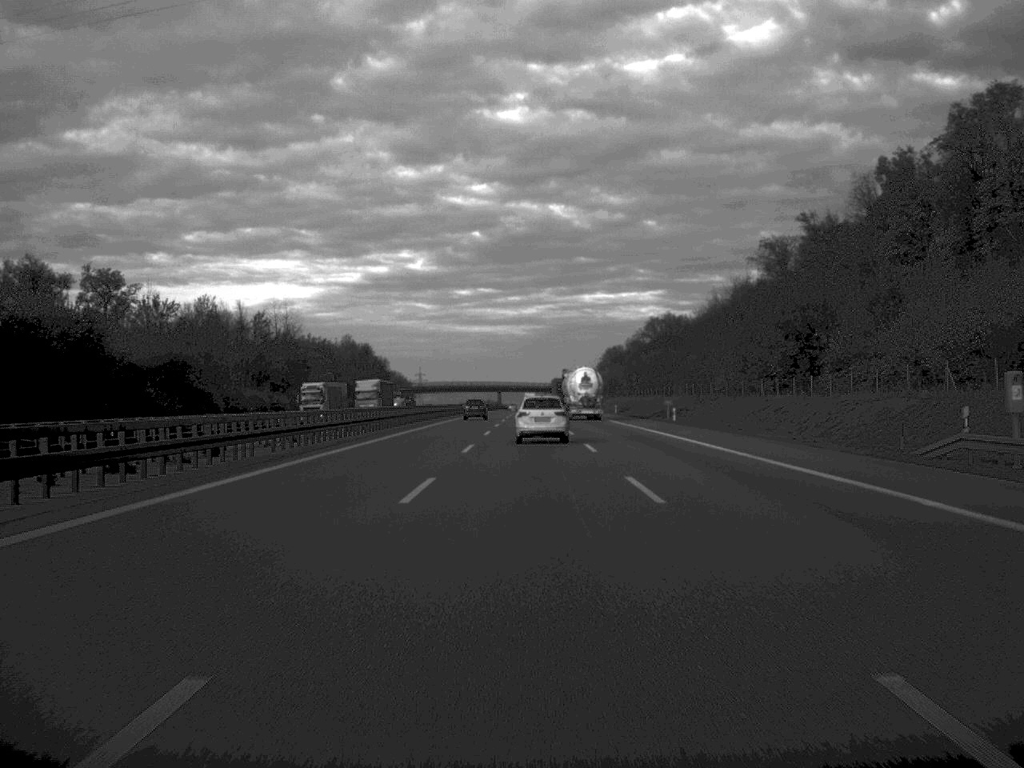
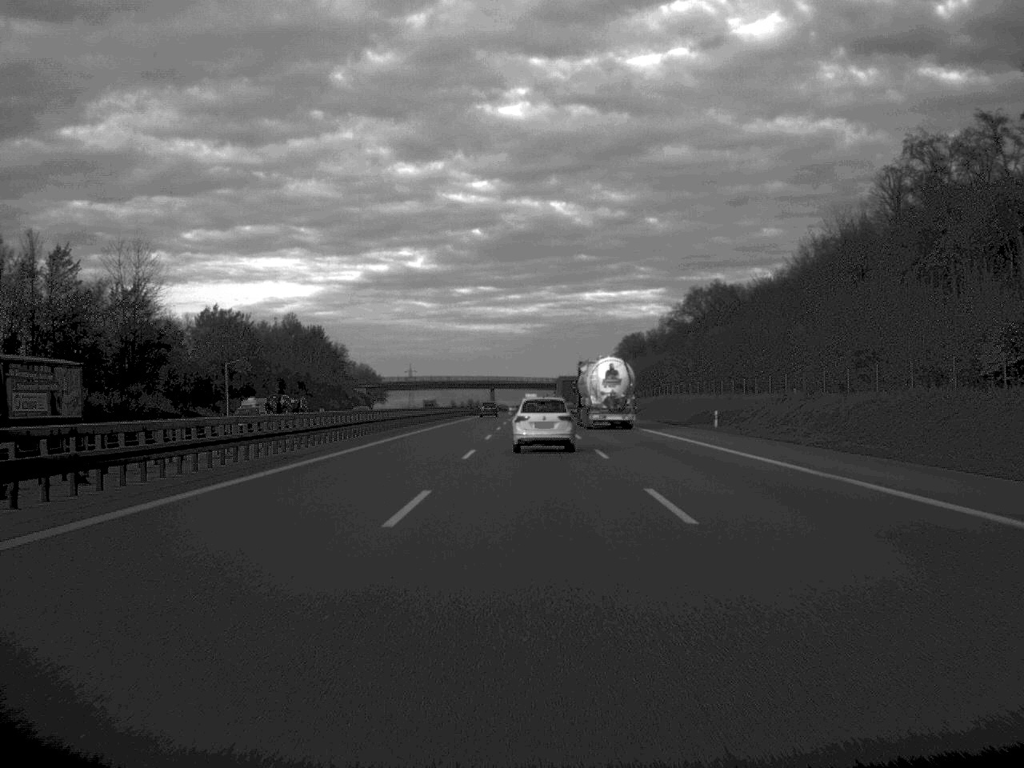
(0.0, +74.5) m; 0°
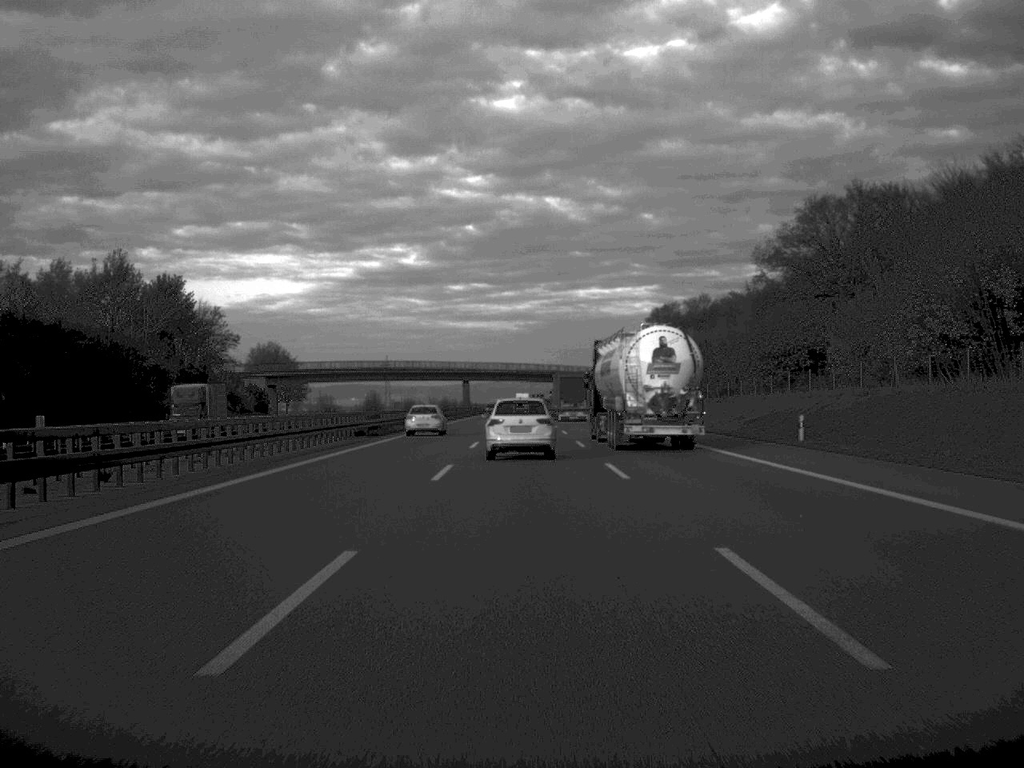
(+0.3, +97.4) m; 0°
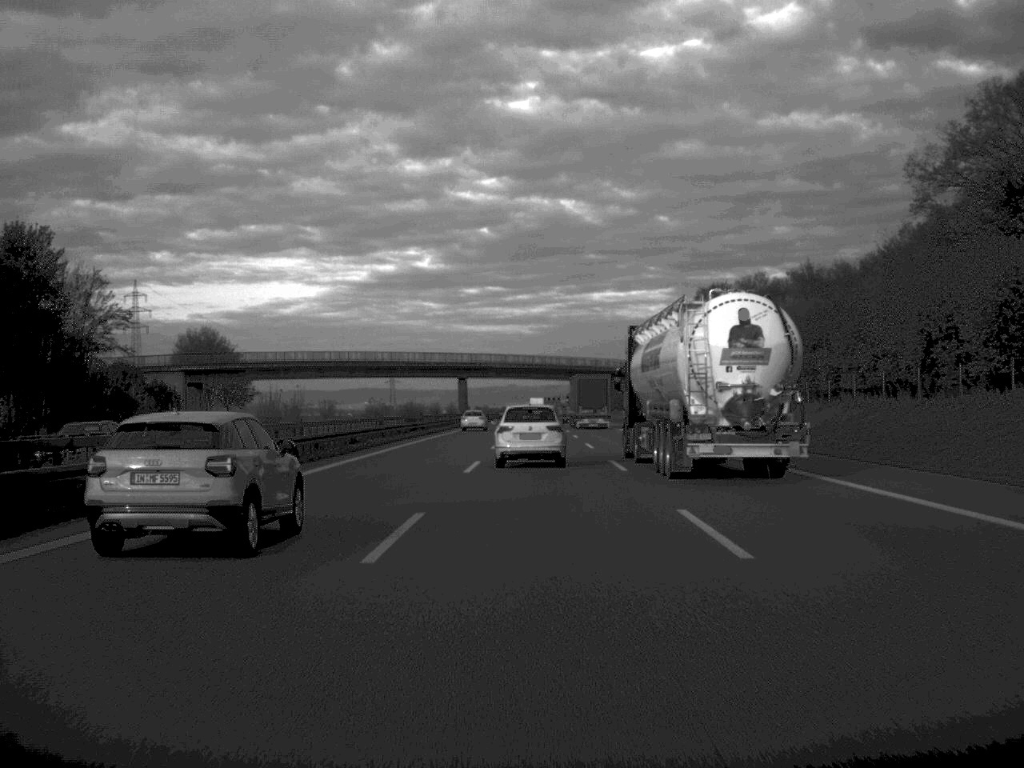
(-0.2, +48.0) m; -1°
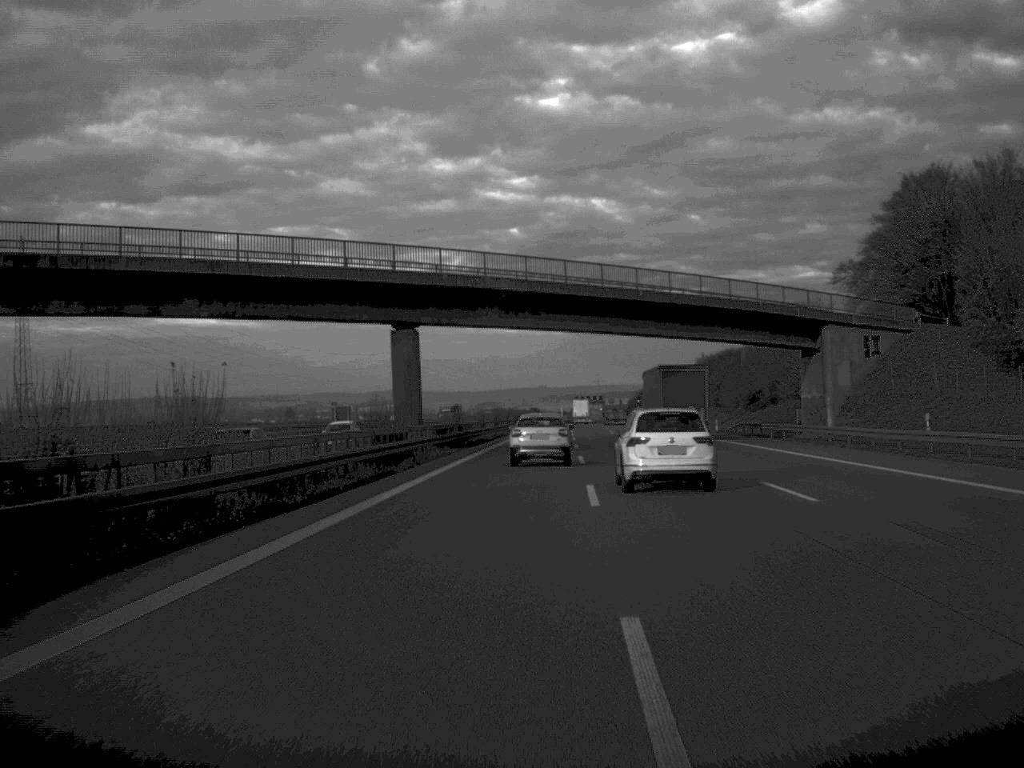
(-1.4, +99.4) m; -1°
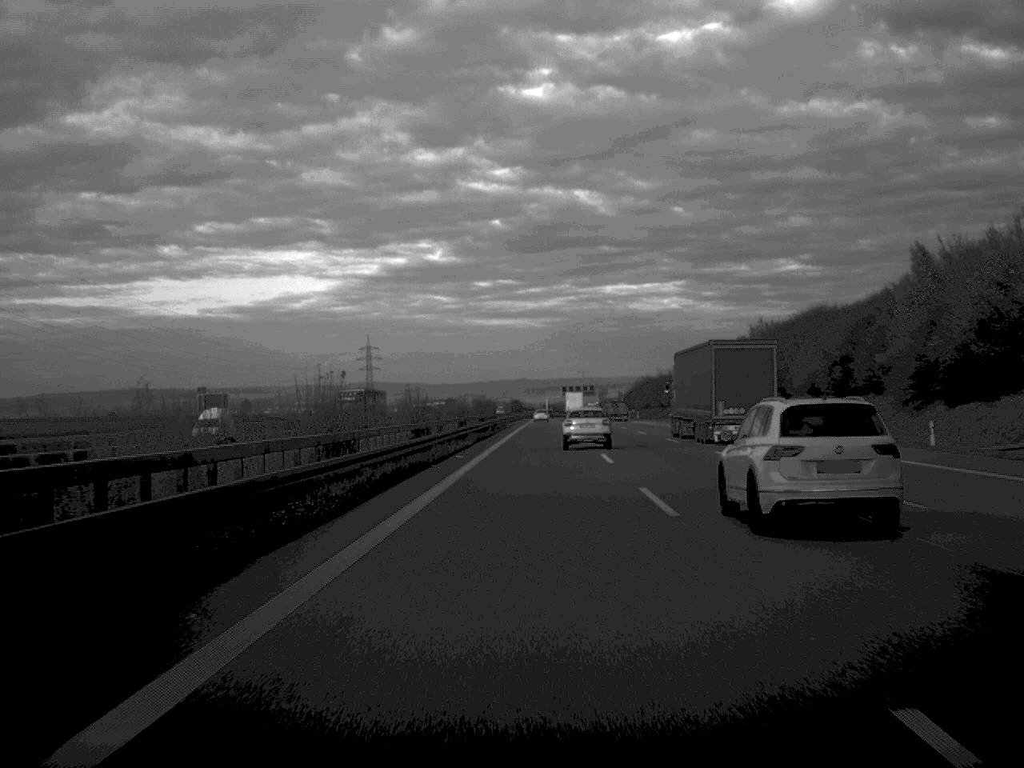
(+0.4, +56.9) m; +1°
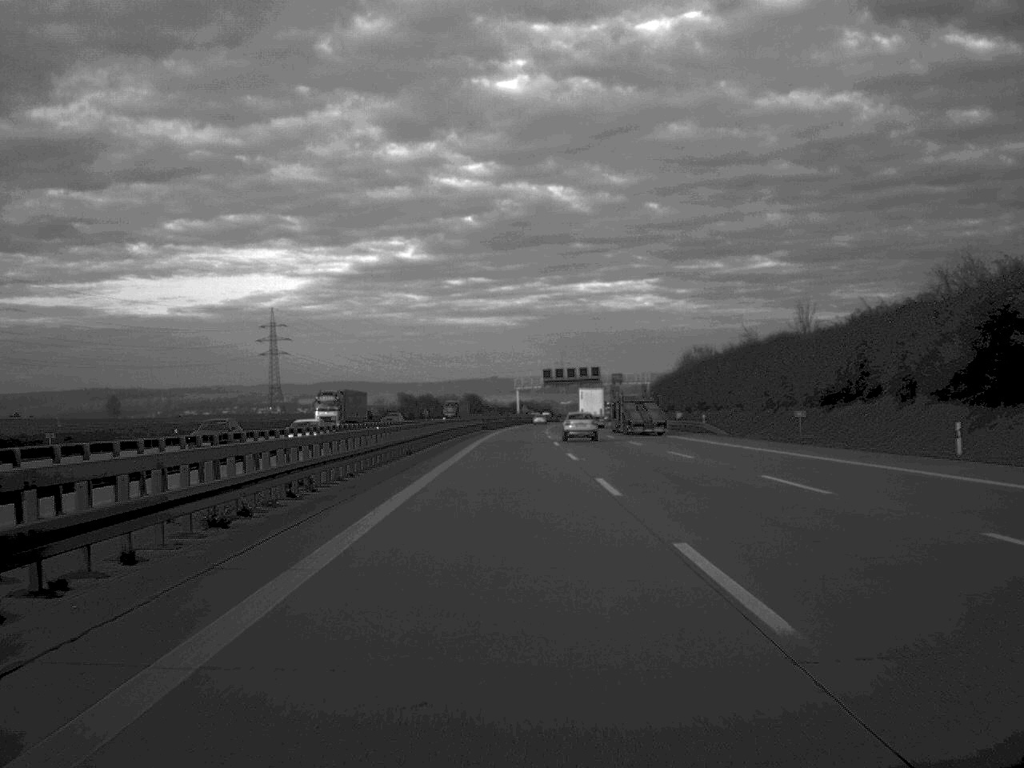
(+2.3, +146.9) m; +1°
